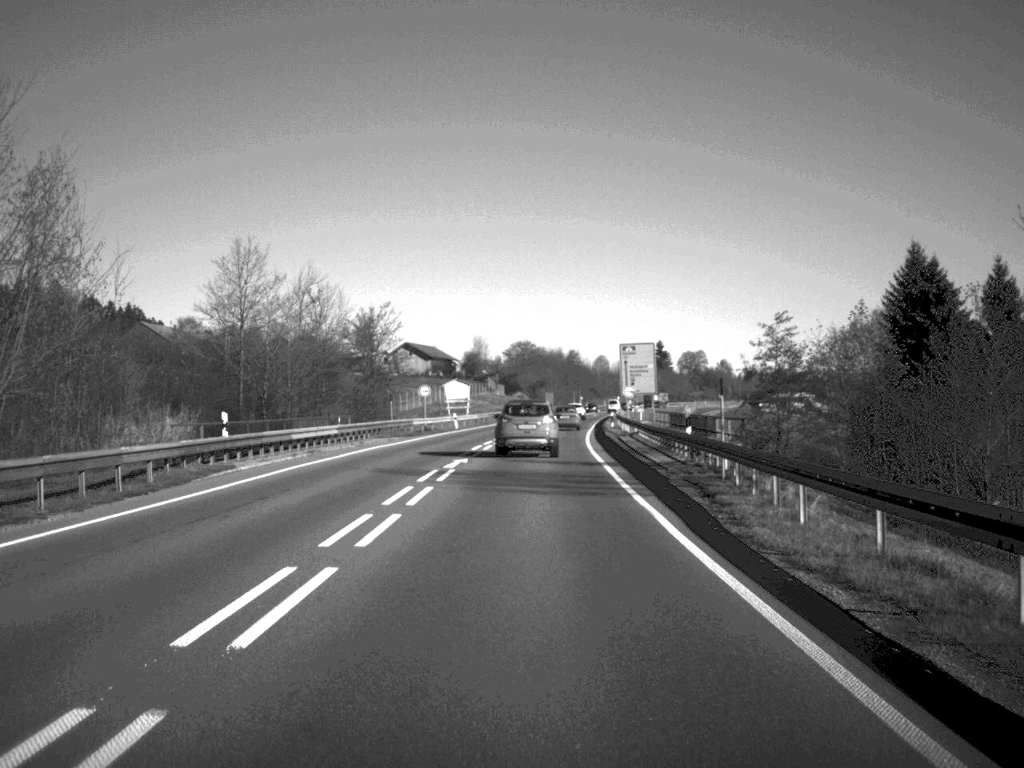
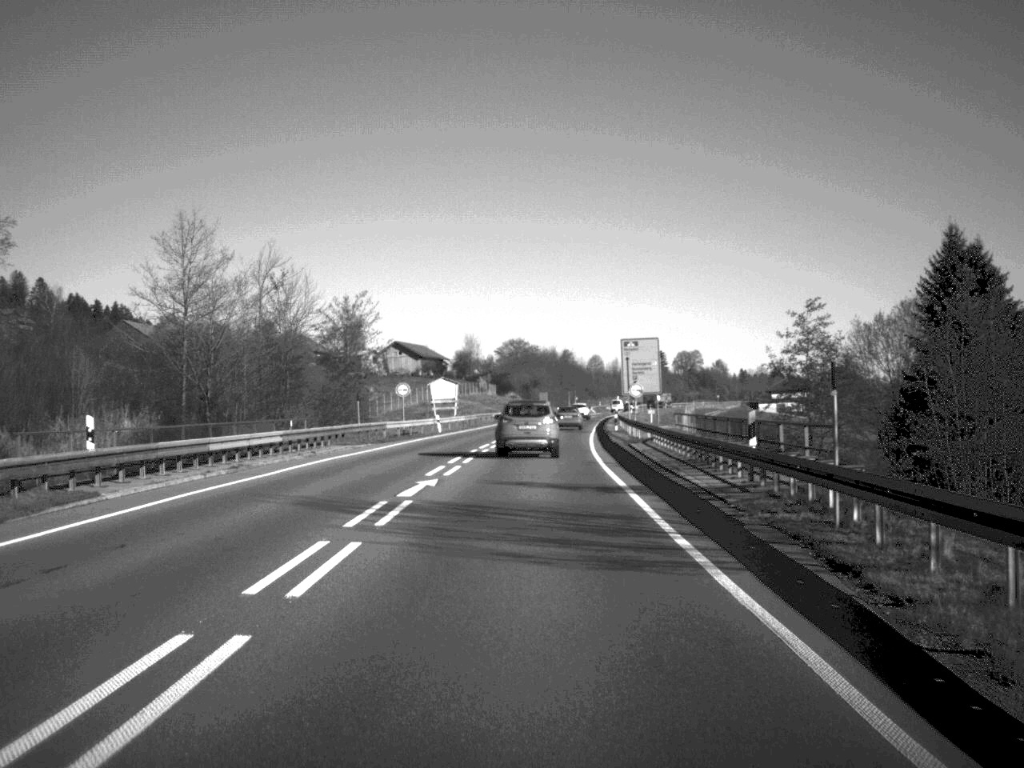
(0.0, +9.6) m; 0°
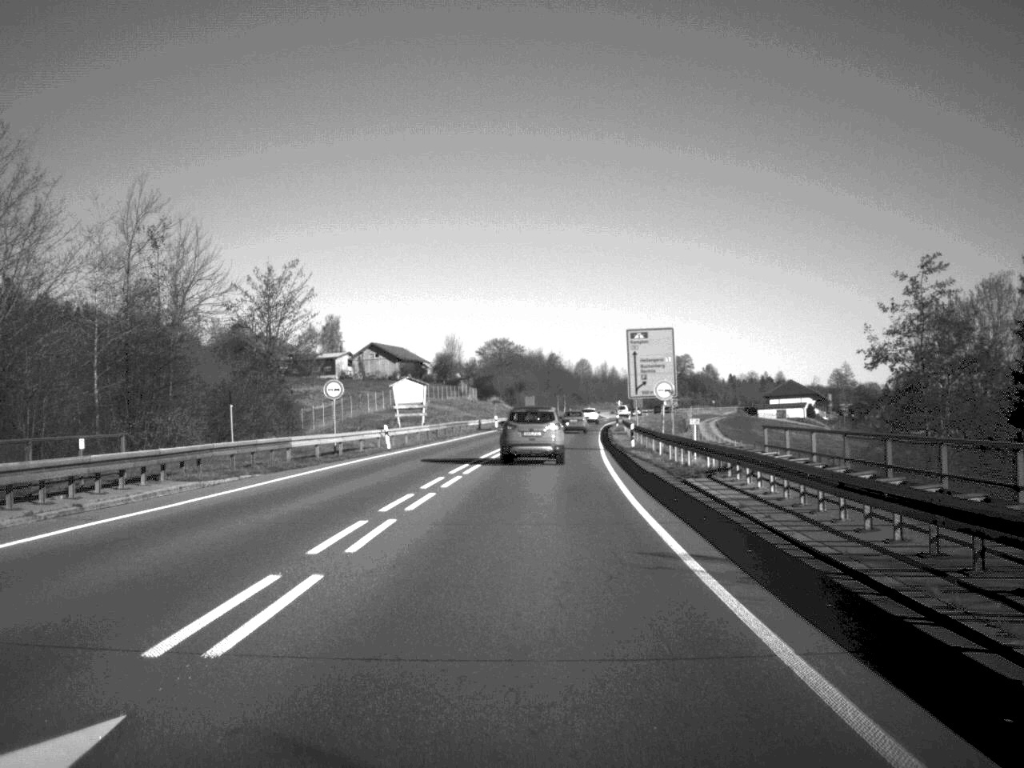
(+0.1, +20.2) m; +1°
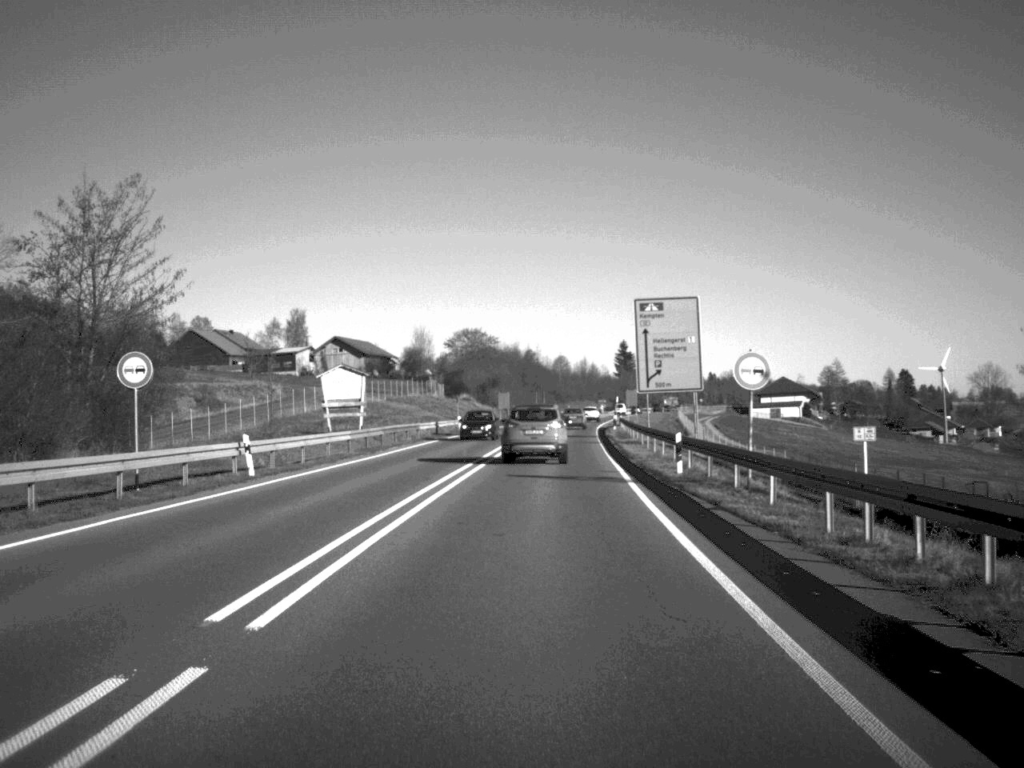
(+0.2, +22.8) m; +1°
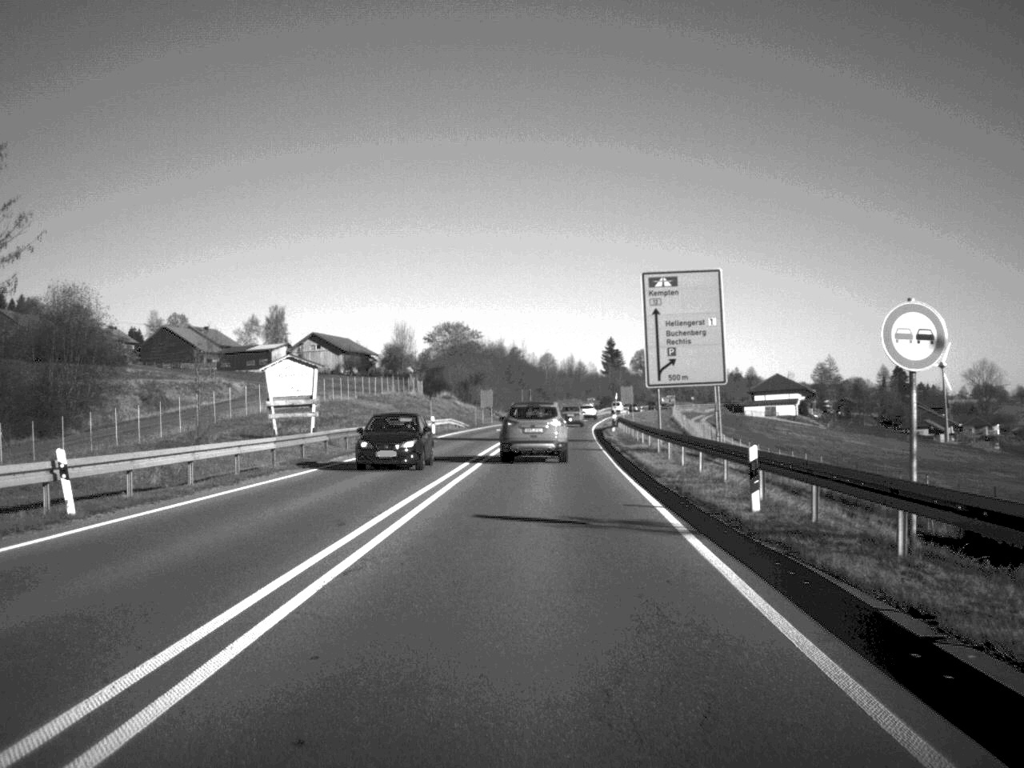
(+0.1, +11.5) m; +1°
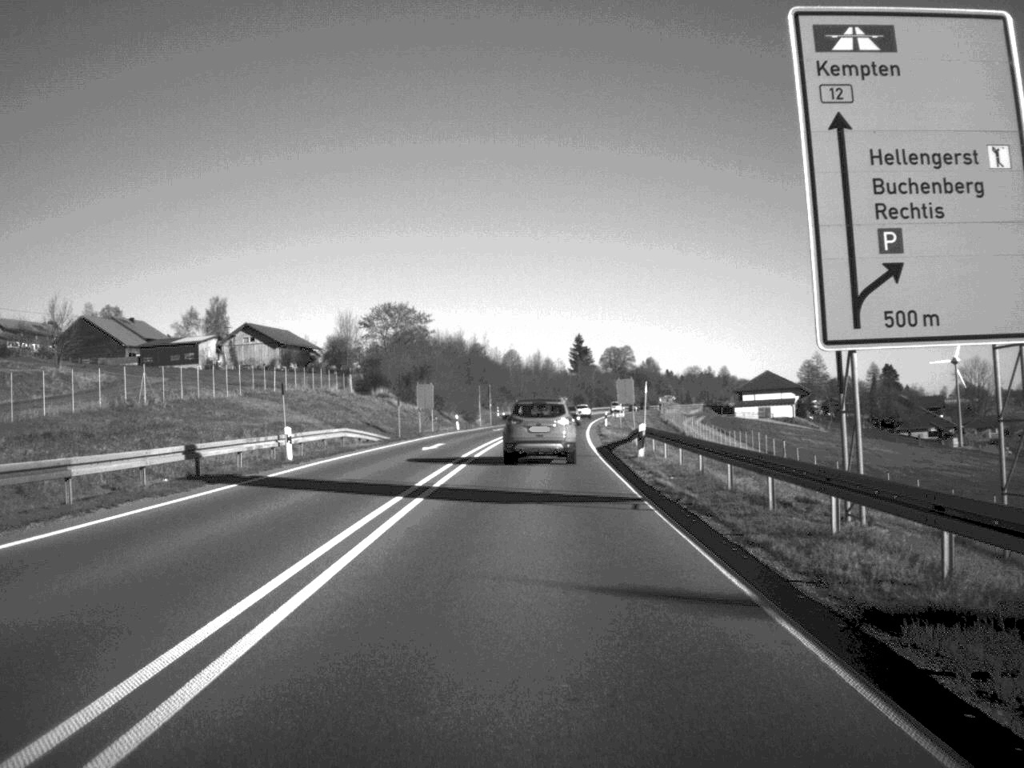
(+0.5, +34.2) m; +2°
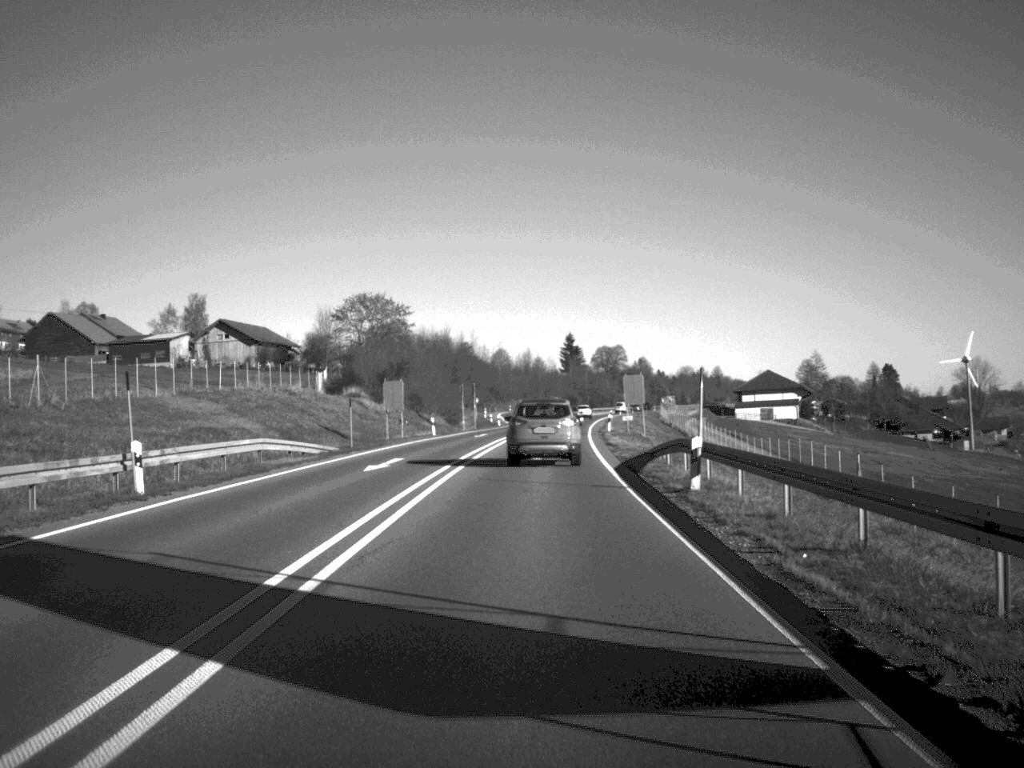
(+0.1, +13.4) m; 0°
